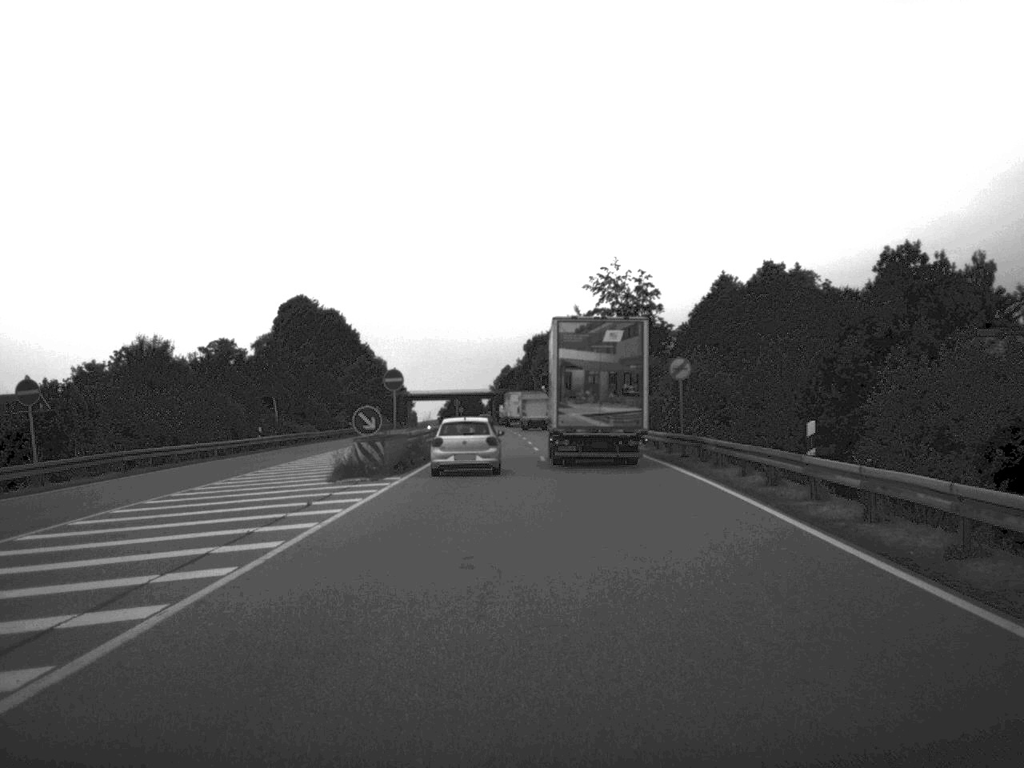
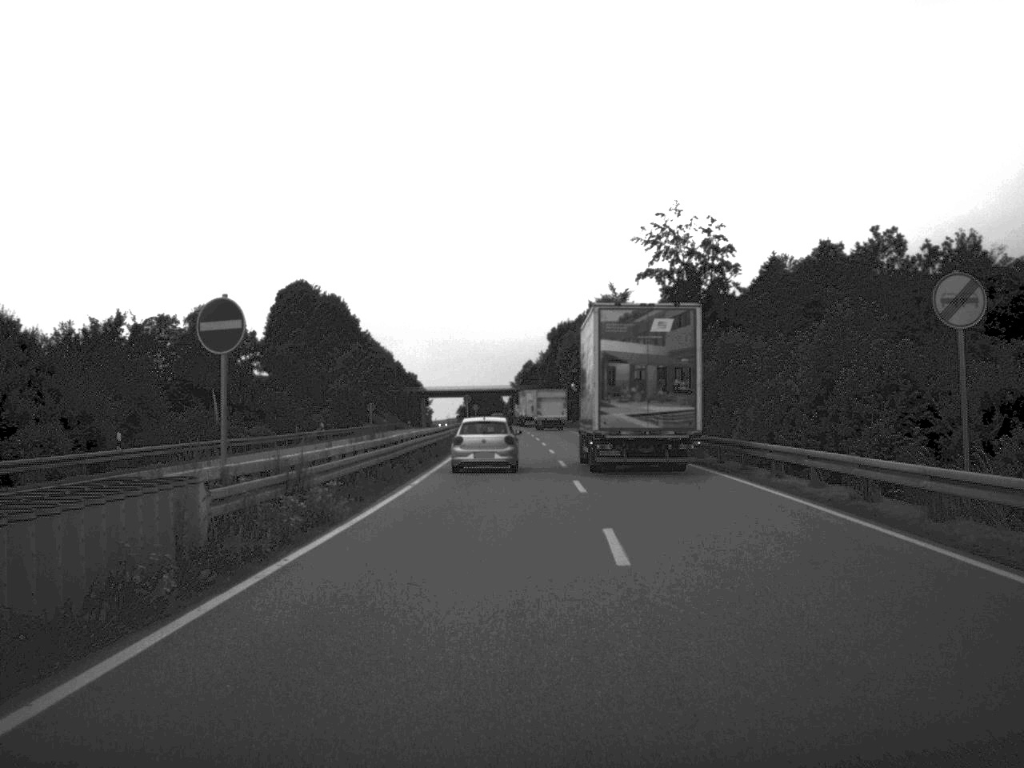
(-0.2, +27.6) m; -1°
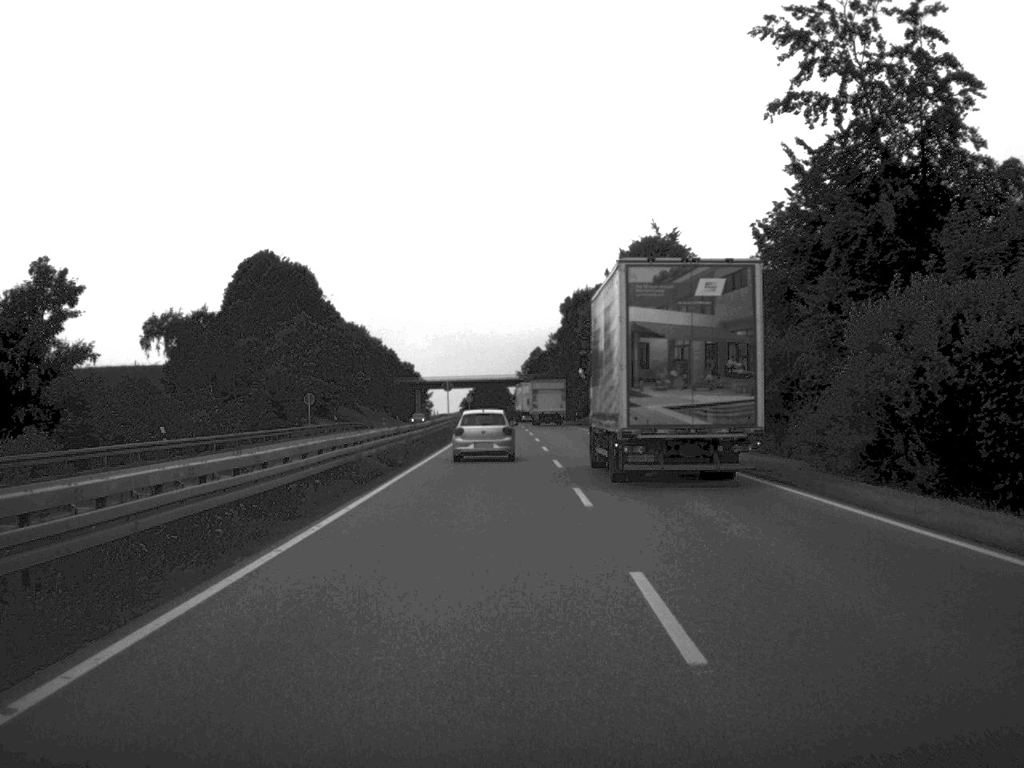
(0.0, +40.6) m; -1°
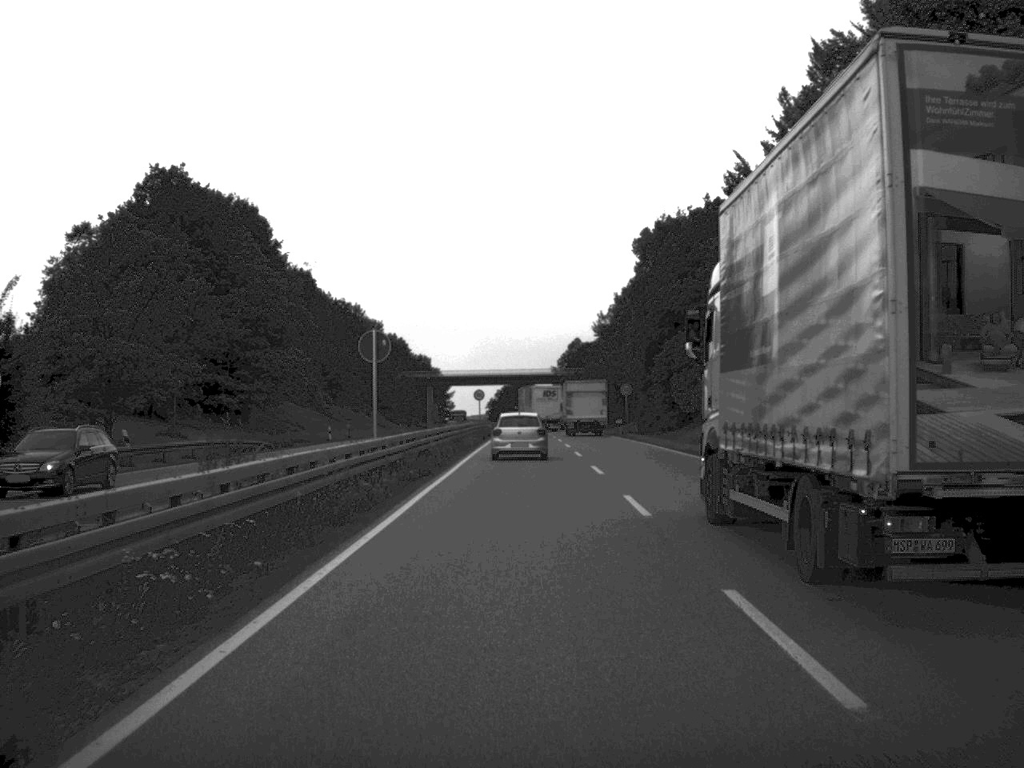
(-1.2, +60.3) m; -2°
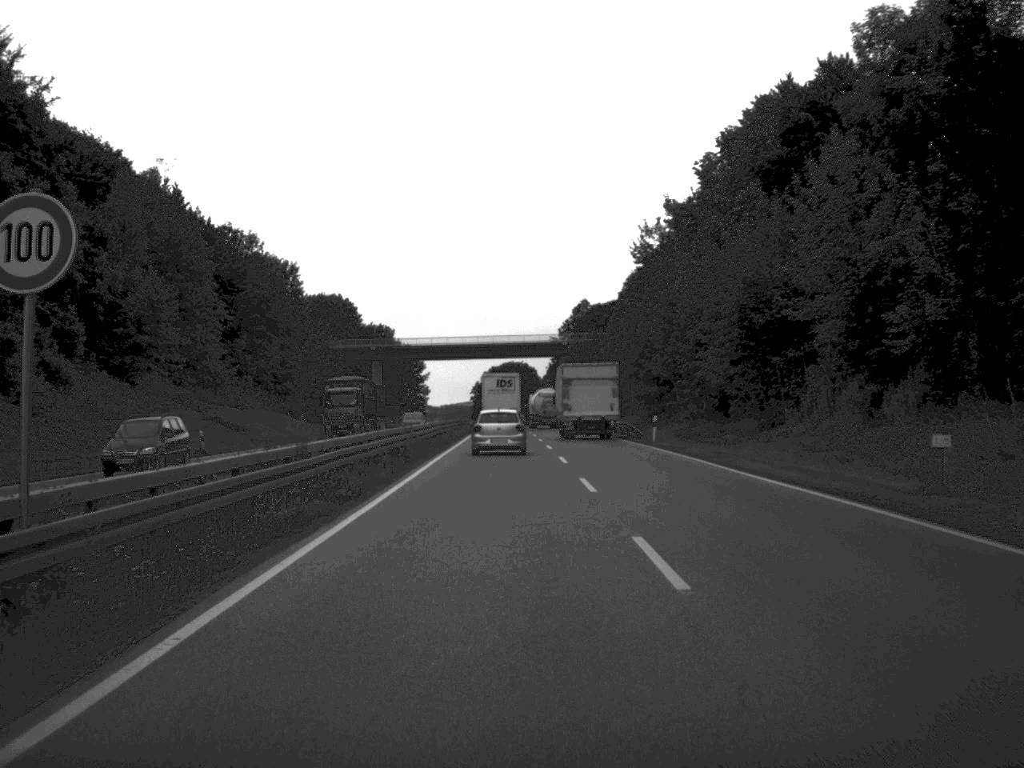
(+0.3, +78.3) m; 0°
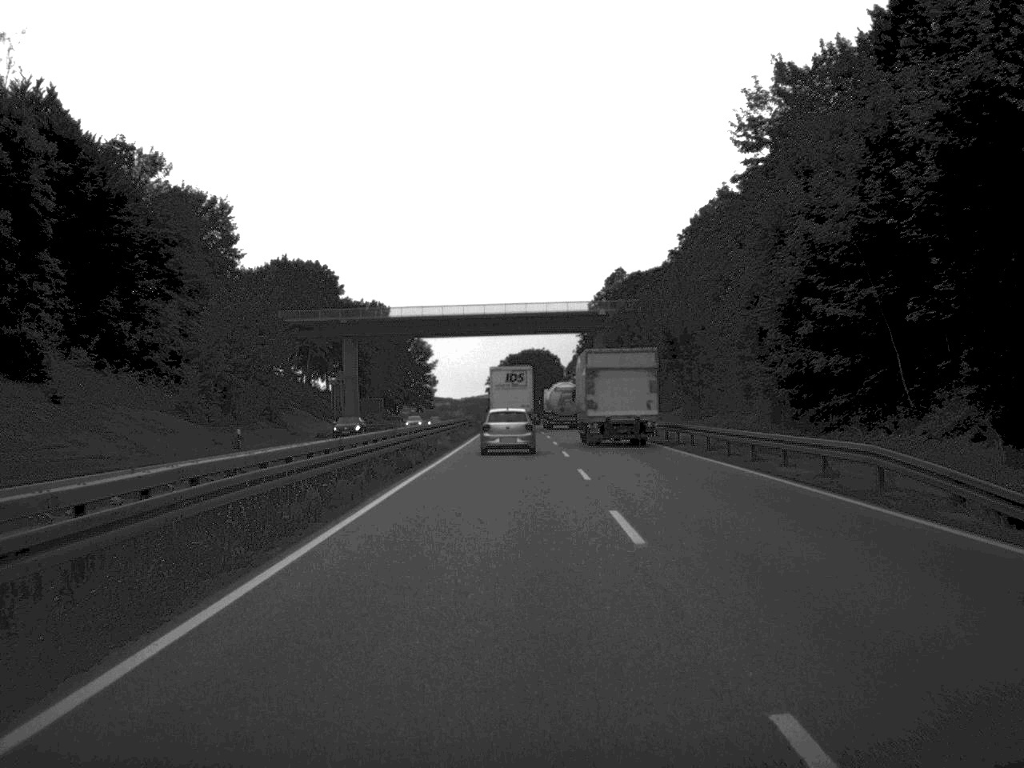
(-0.4, +43.7) m; -1°
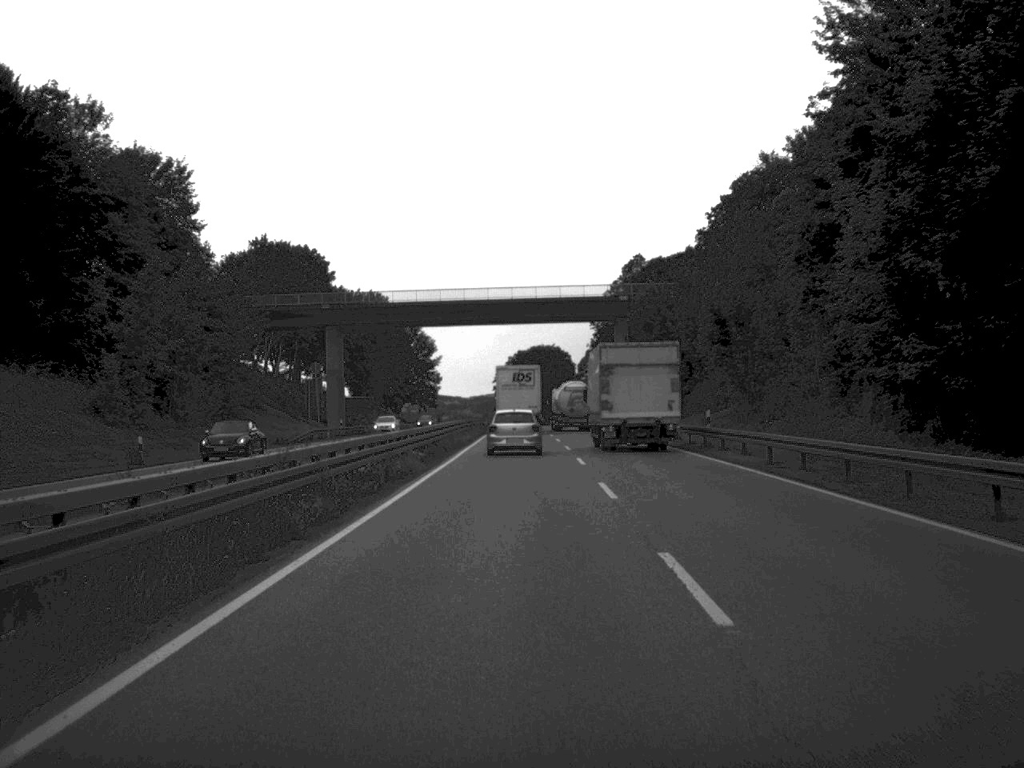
(-0.1, +16.6) m; 0°
